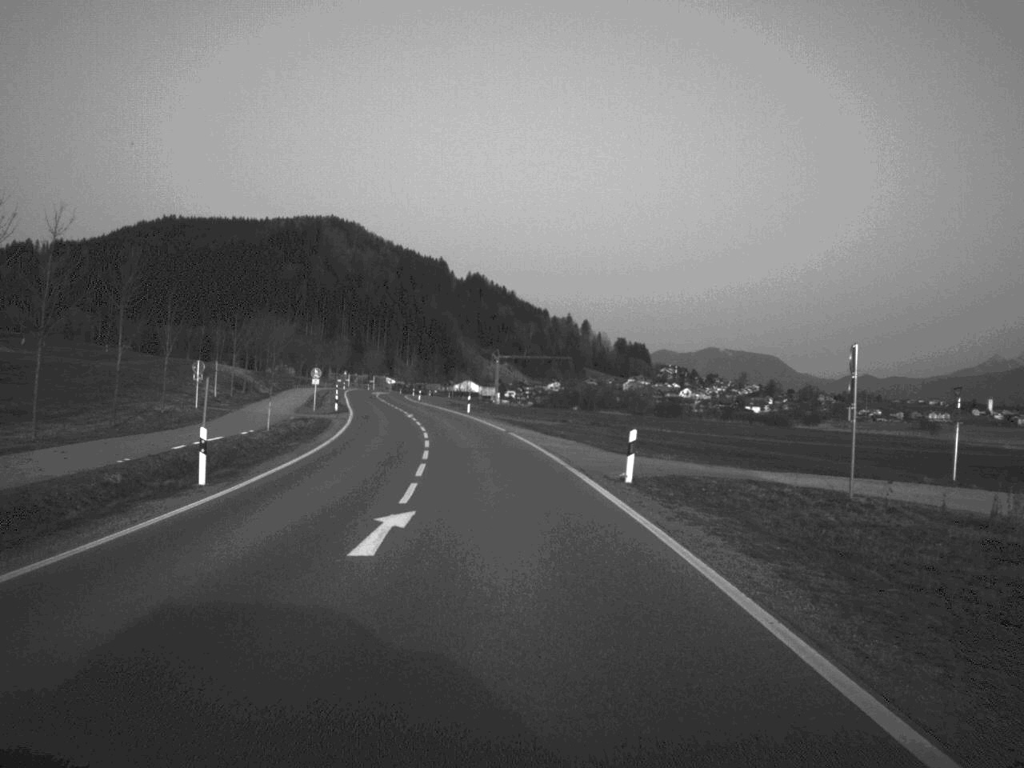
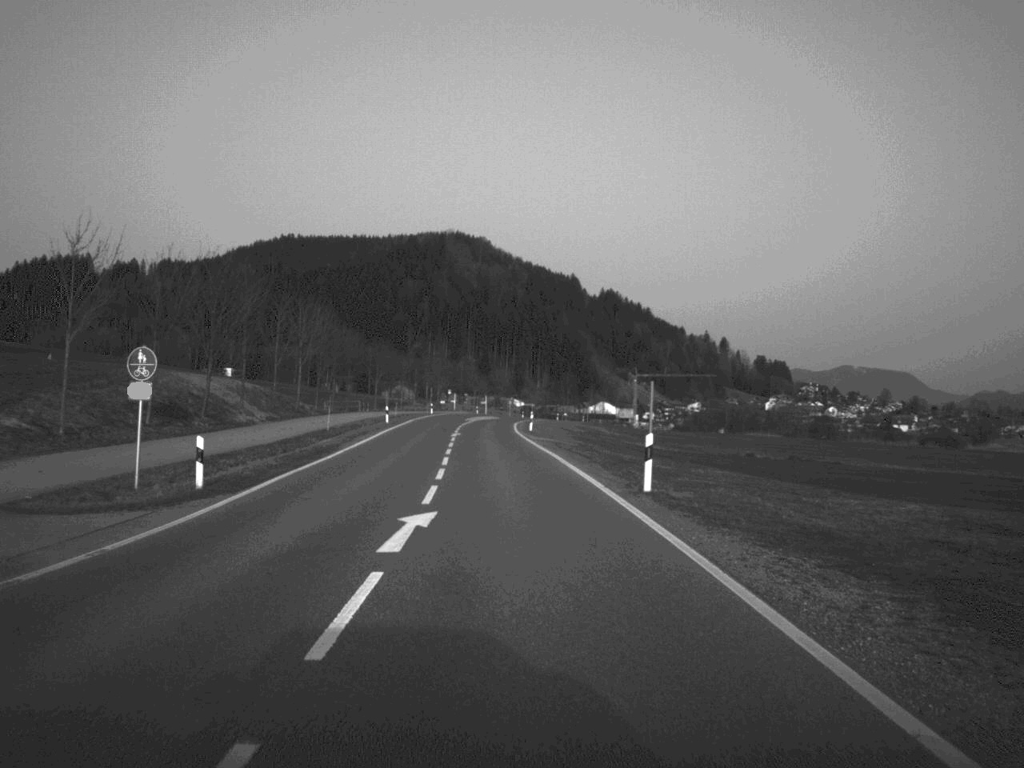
(-2.9, +53.0) m; -6°
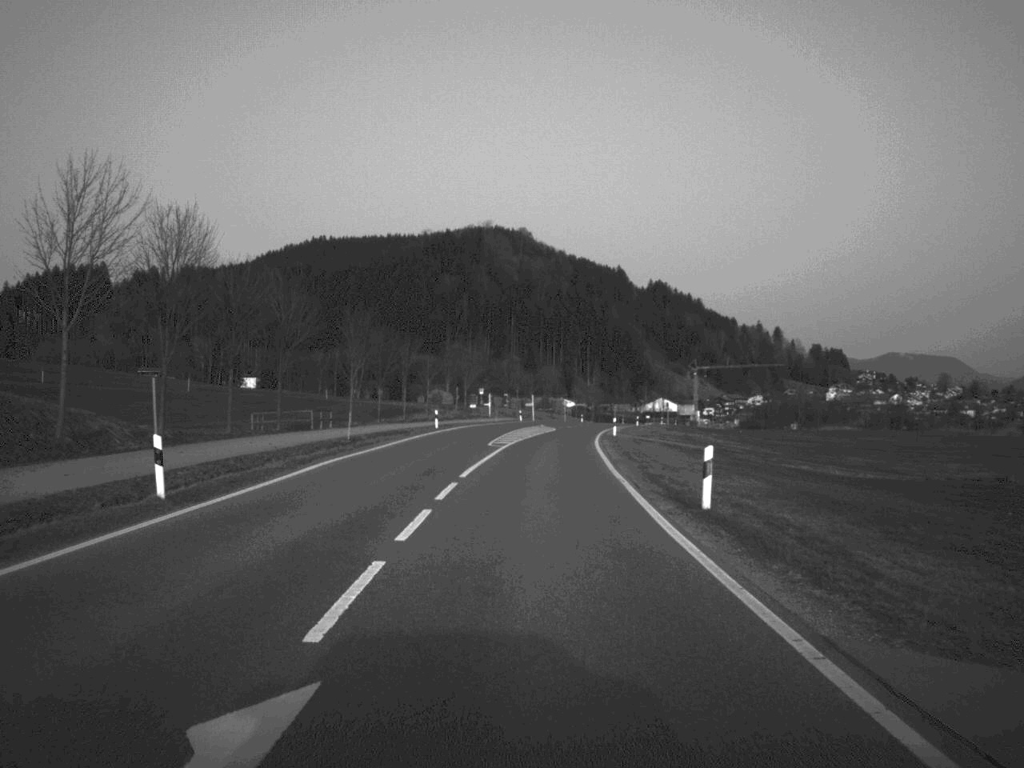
(-1.5, +53.1) m; -2°
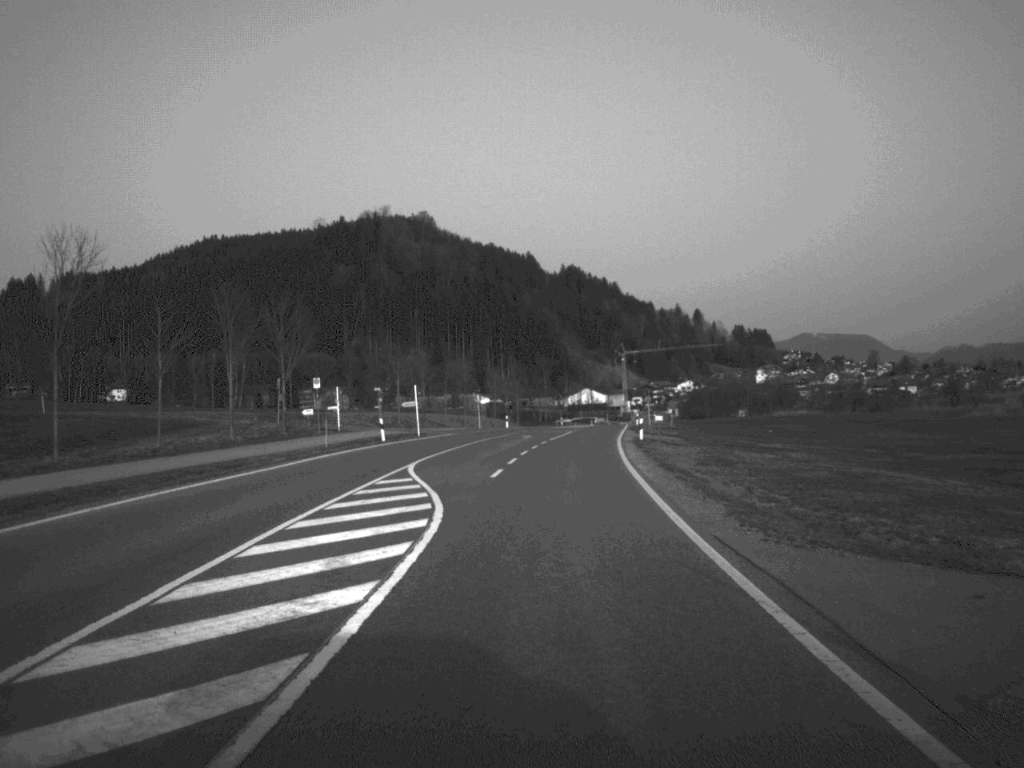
(+1.9, +64.7) m; +4°
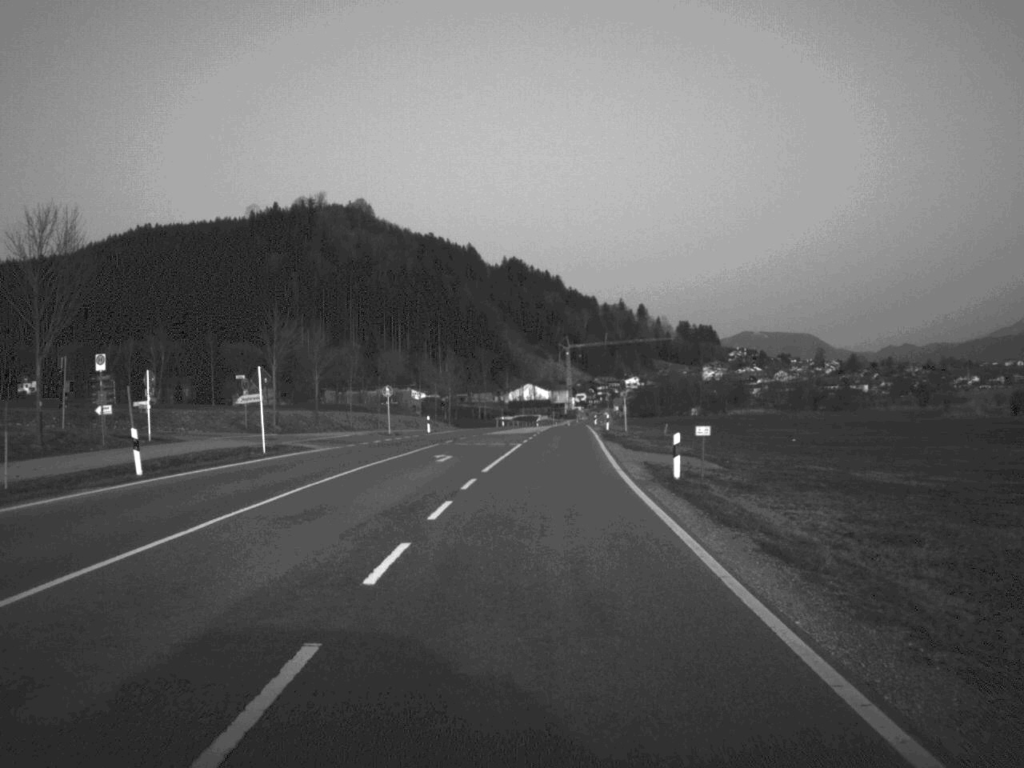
(+0.6, +28.2) m; +3°
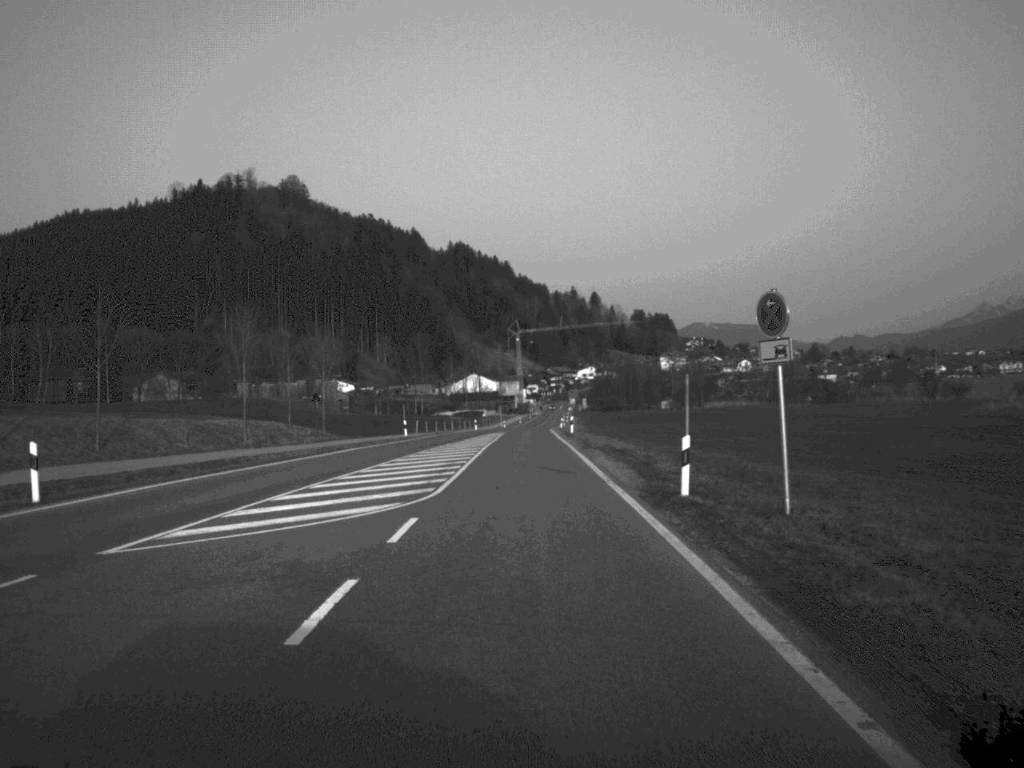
(+1.5, +55.3) m; +2°
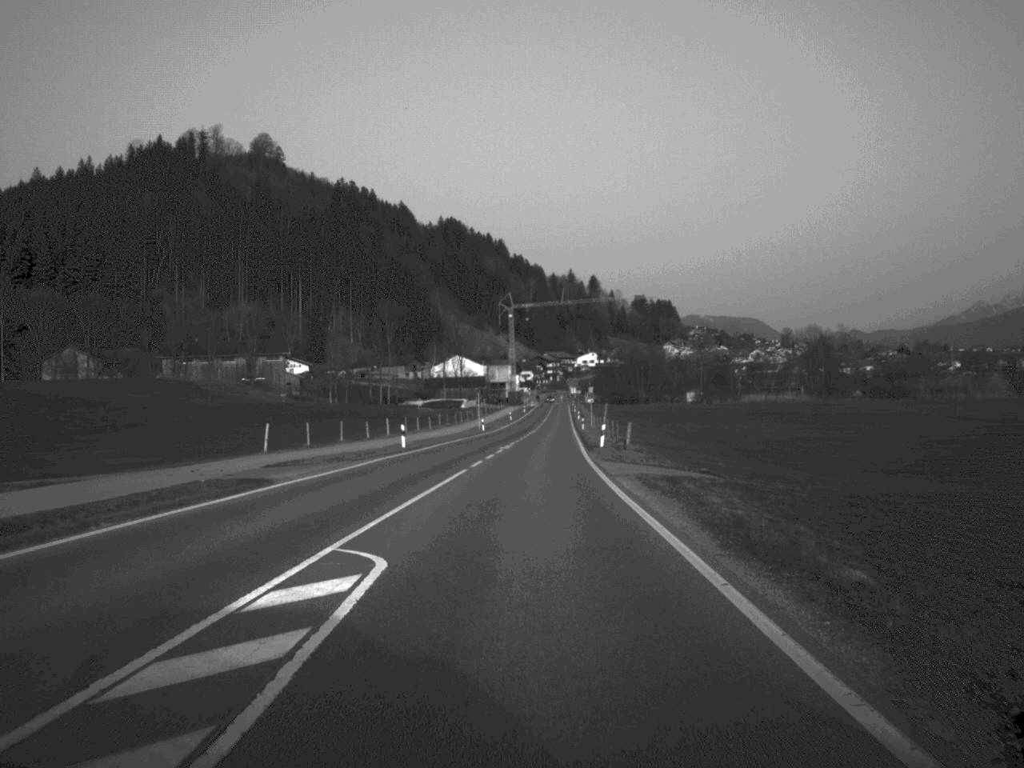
(-0.1, +67.8) m; 0°
